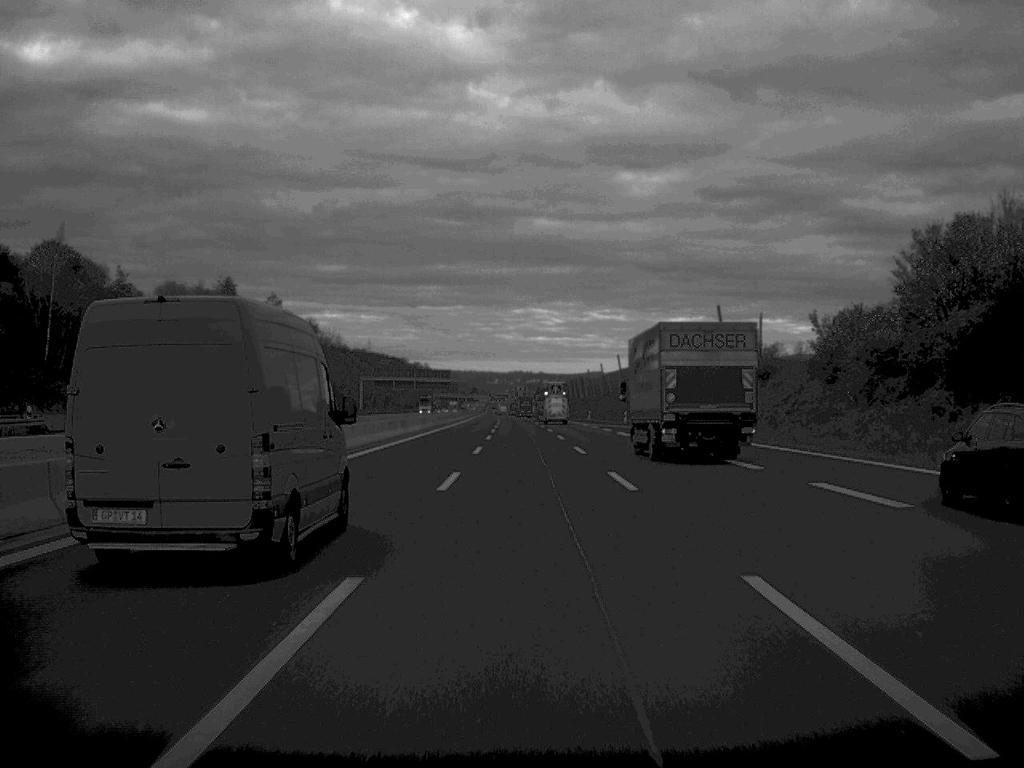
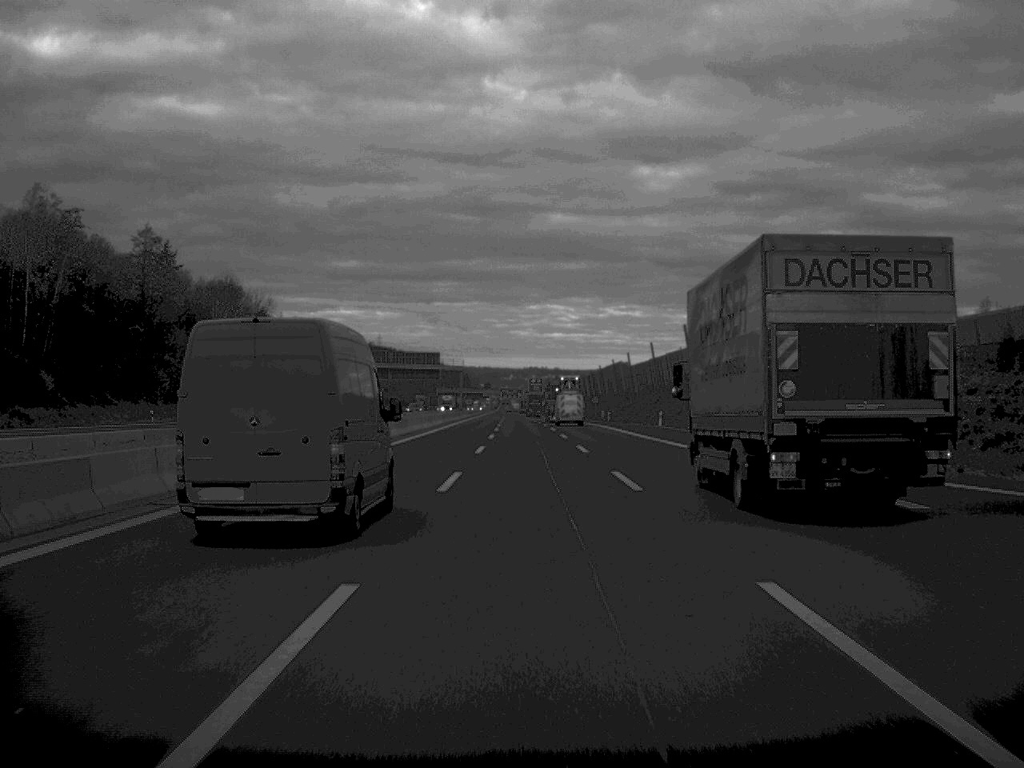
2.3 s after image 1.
(-0.4, +72.6) m; -1°
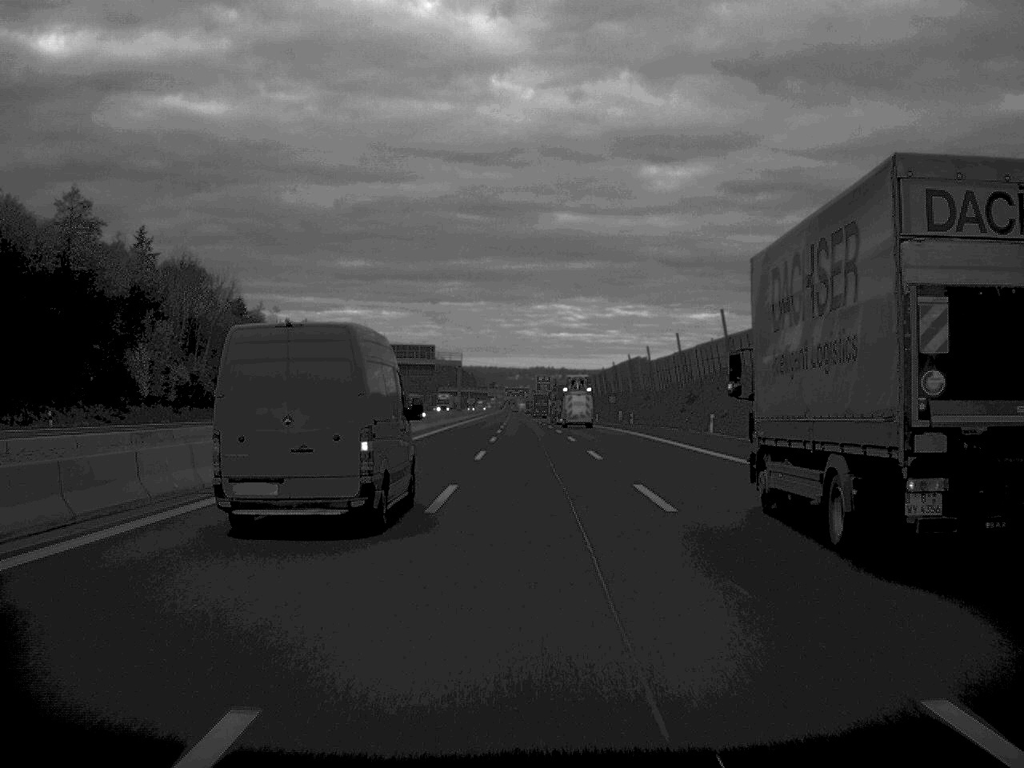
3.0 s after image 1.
(-0.1, +22.6) m; 0°
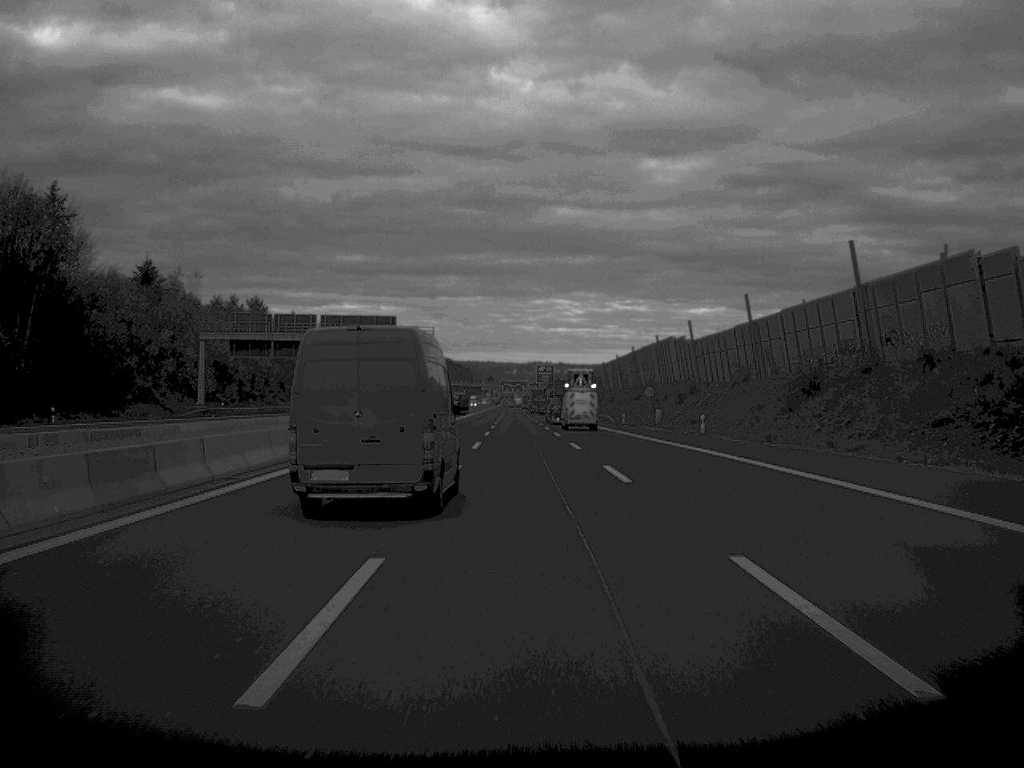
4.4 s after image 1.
(0.0, +47.4) m; 0°
